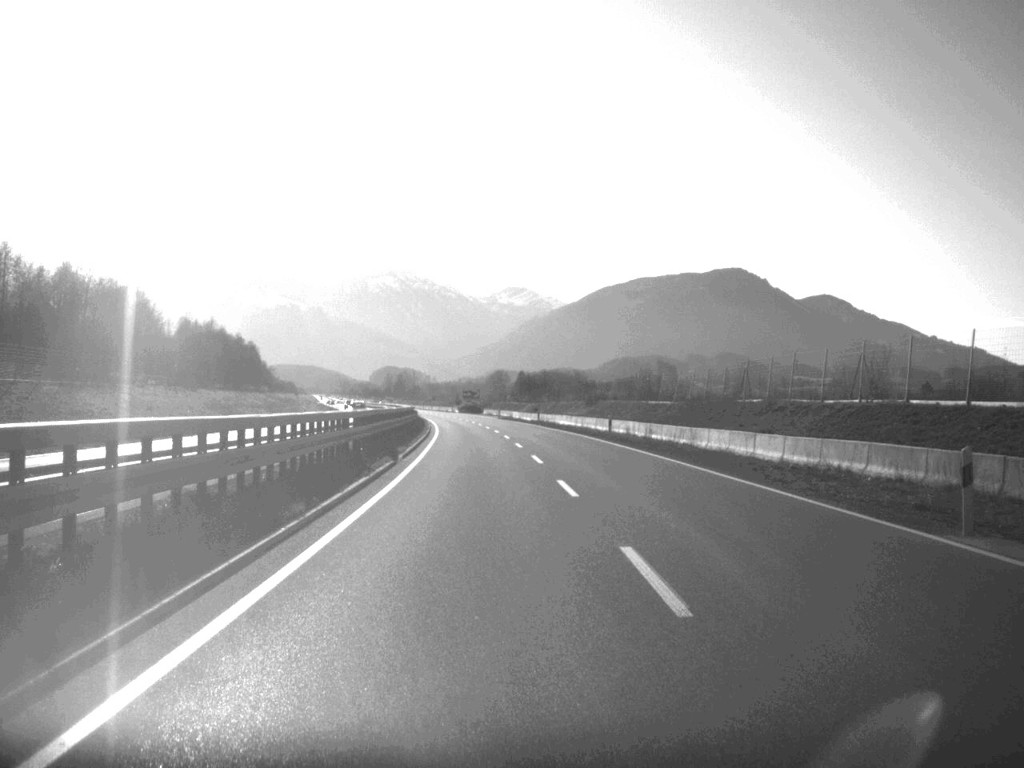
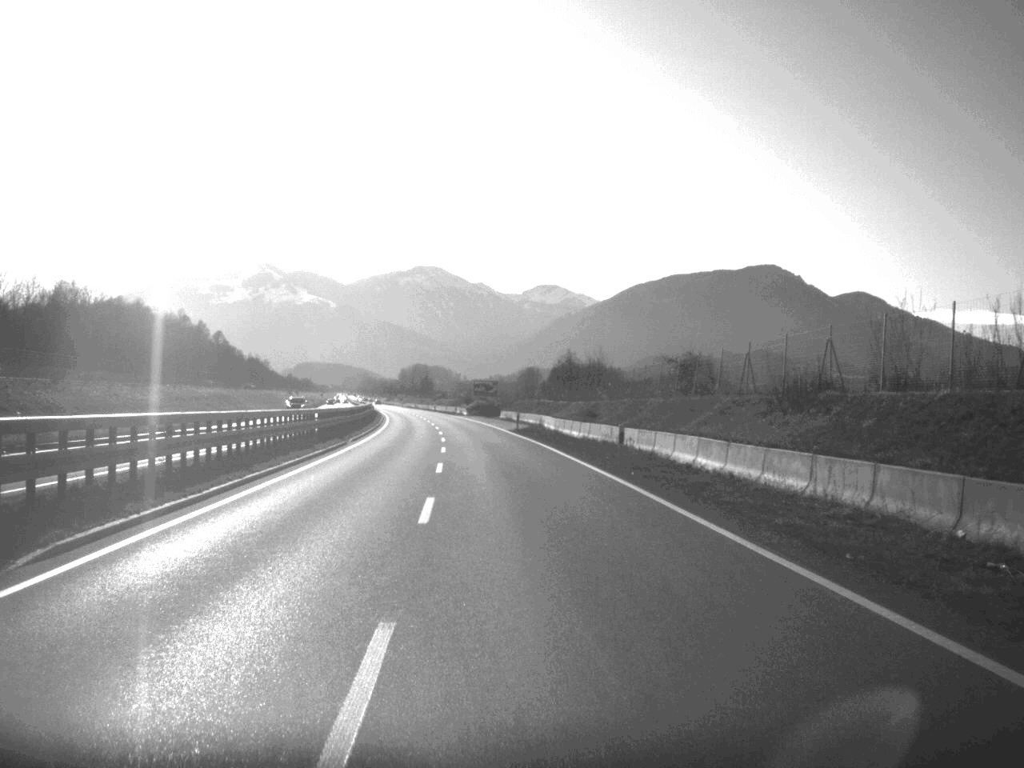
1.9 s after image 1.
(-0.5, +64.4) m; -2°
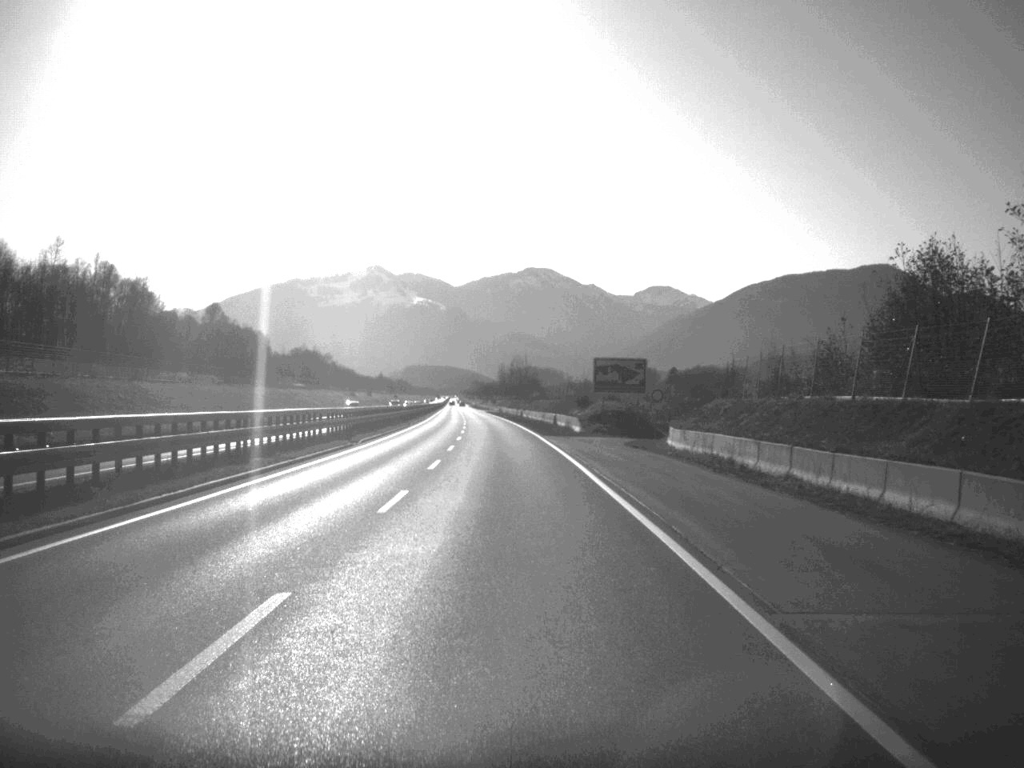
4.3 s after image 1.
(-3.9, +81.7) m; -5°
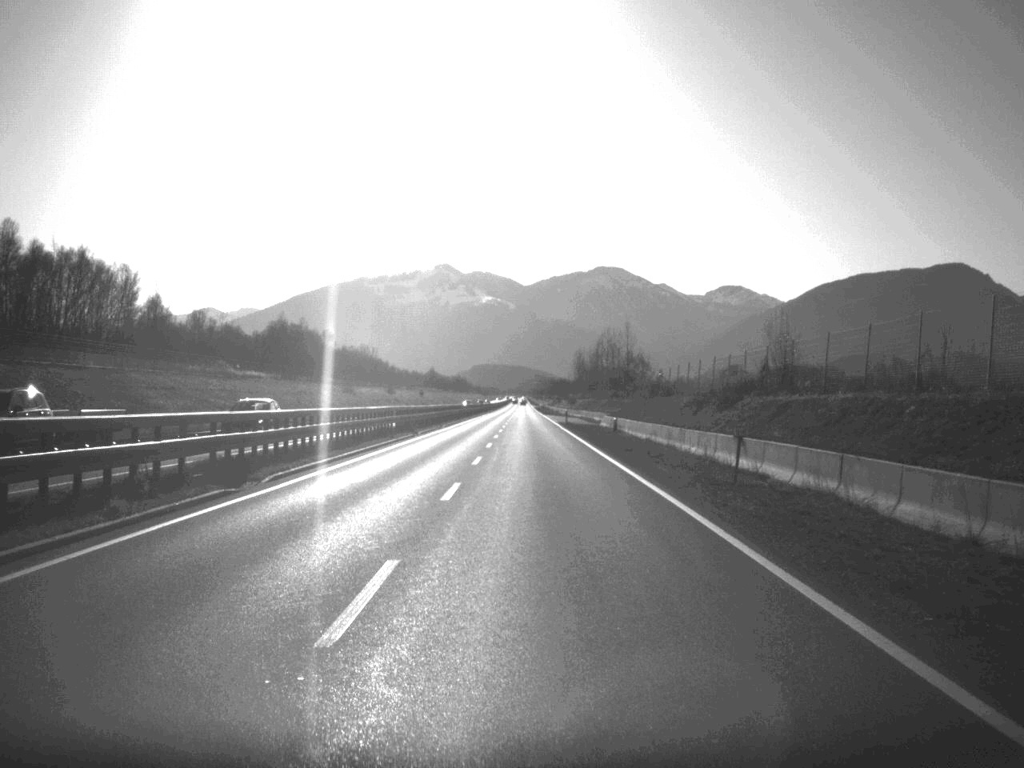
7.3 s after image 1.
(-3.7, +105.5) m; -3°
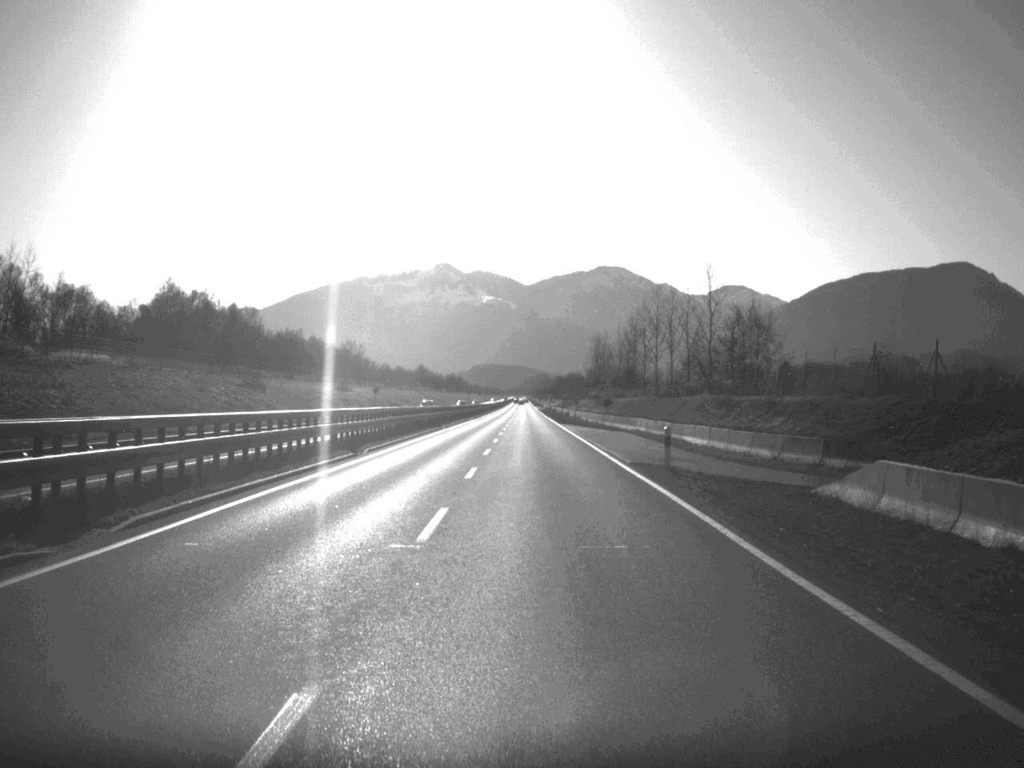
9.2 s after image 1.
(-0.1, +65.3) m; 0°
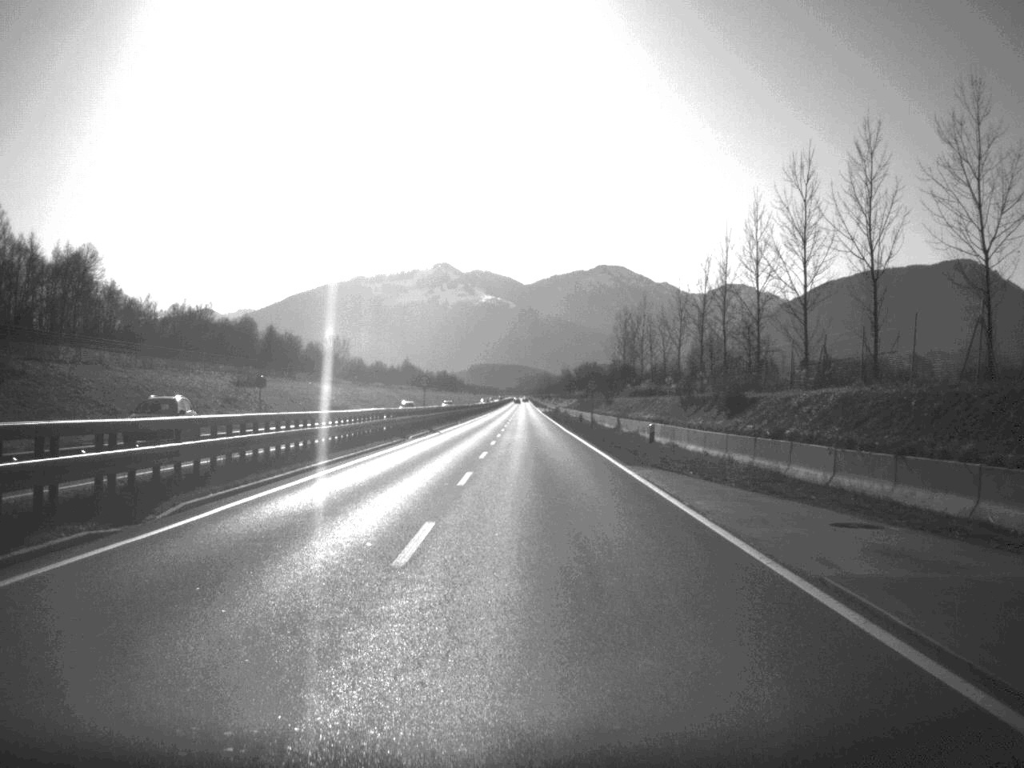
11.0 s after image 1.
(0.0, +61.4) m; 0°
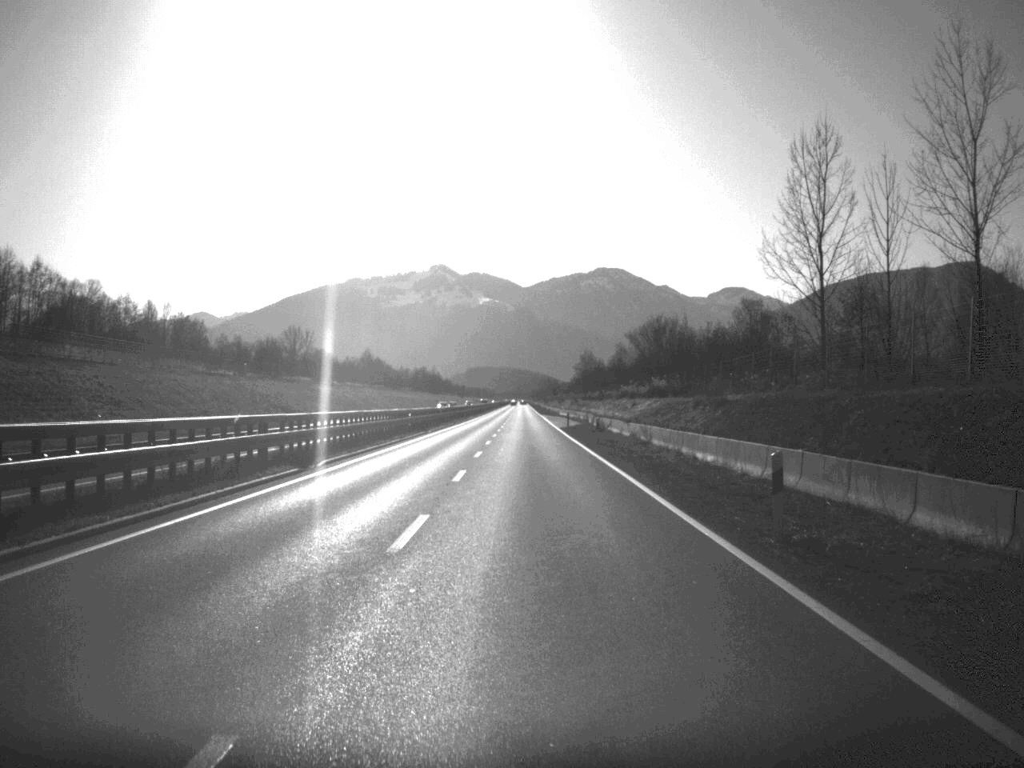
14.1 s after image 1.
(+0.1, +105.9) m; 0°
